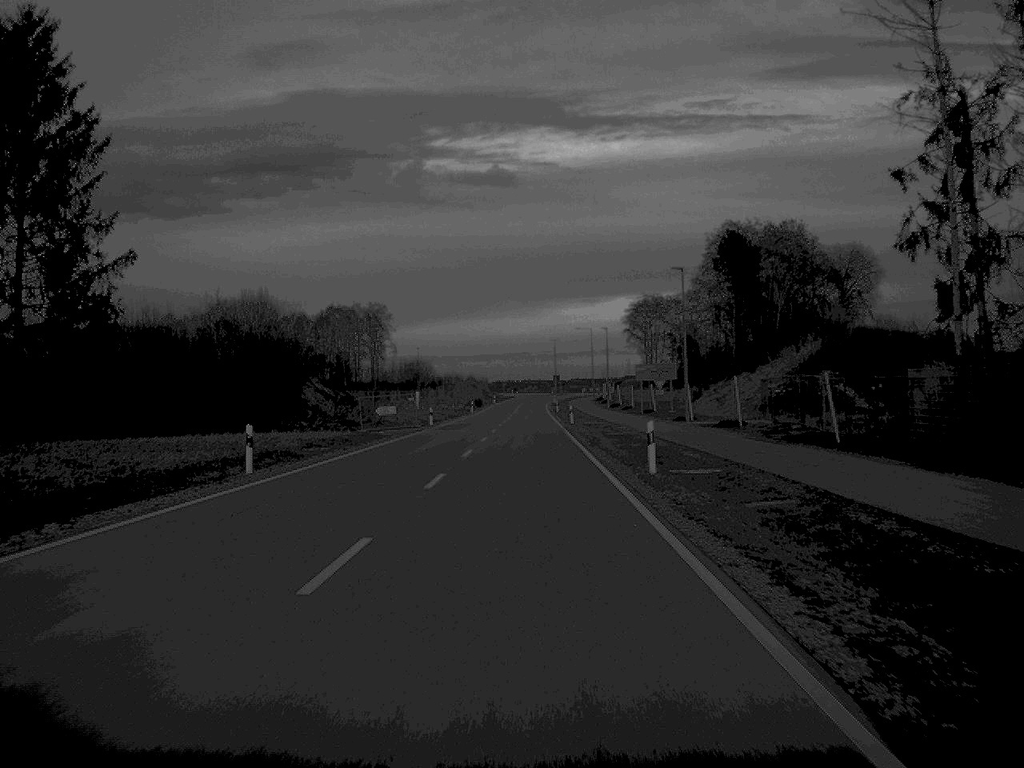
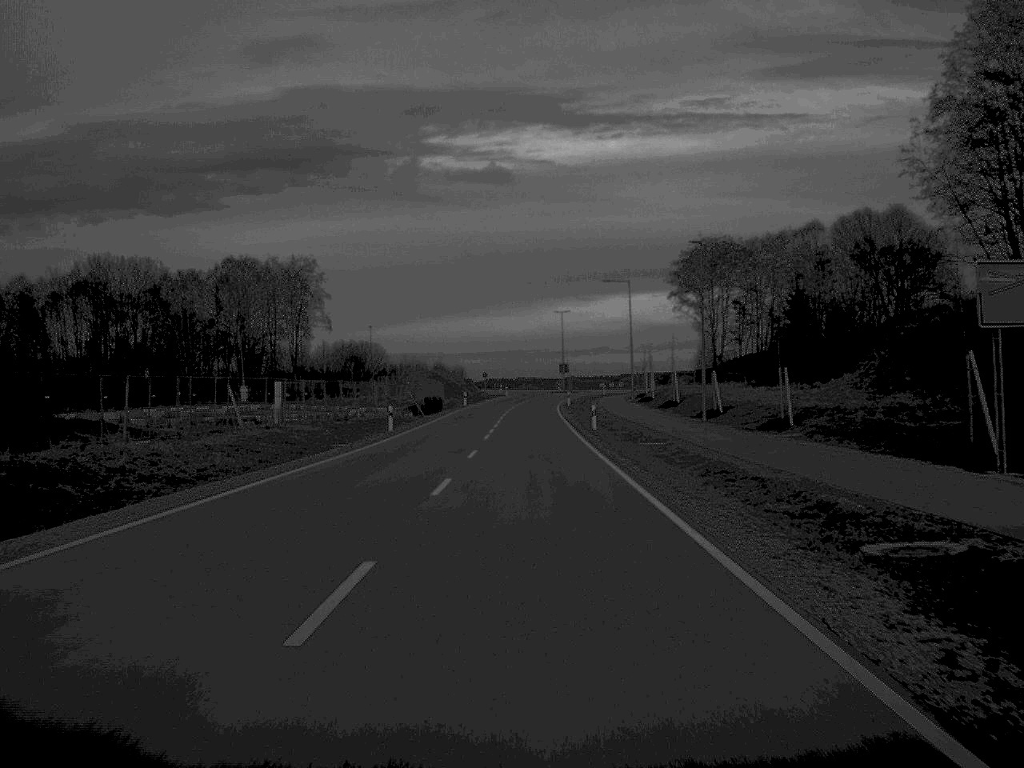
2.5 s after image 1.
(+0.1, +66.0) m; 0°
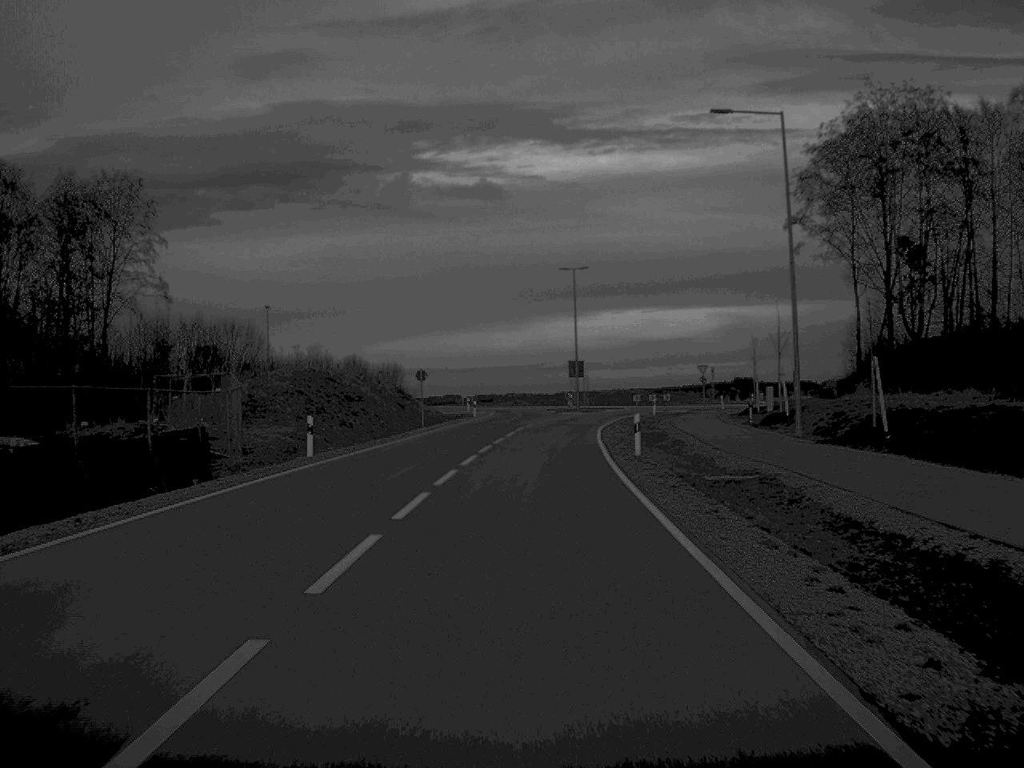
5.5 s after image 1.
(+0.4, +69.4) m; +1°
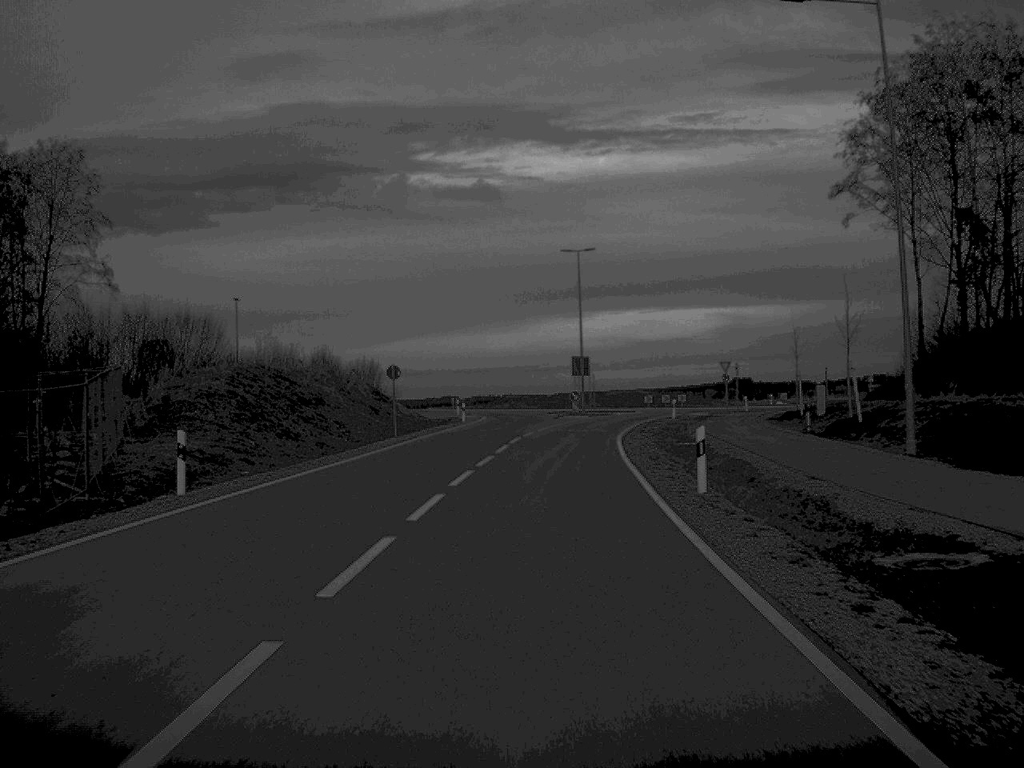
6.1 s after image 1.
(0.0, +12.0) m; 0°
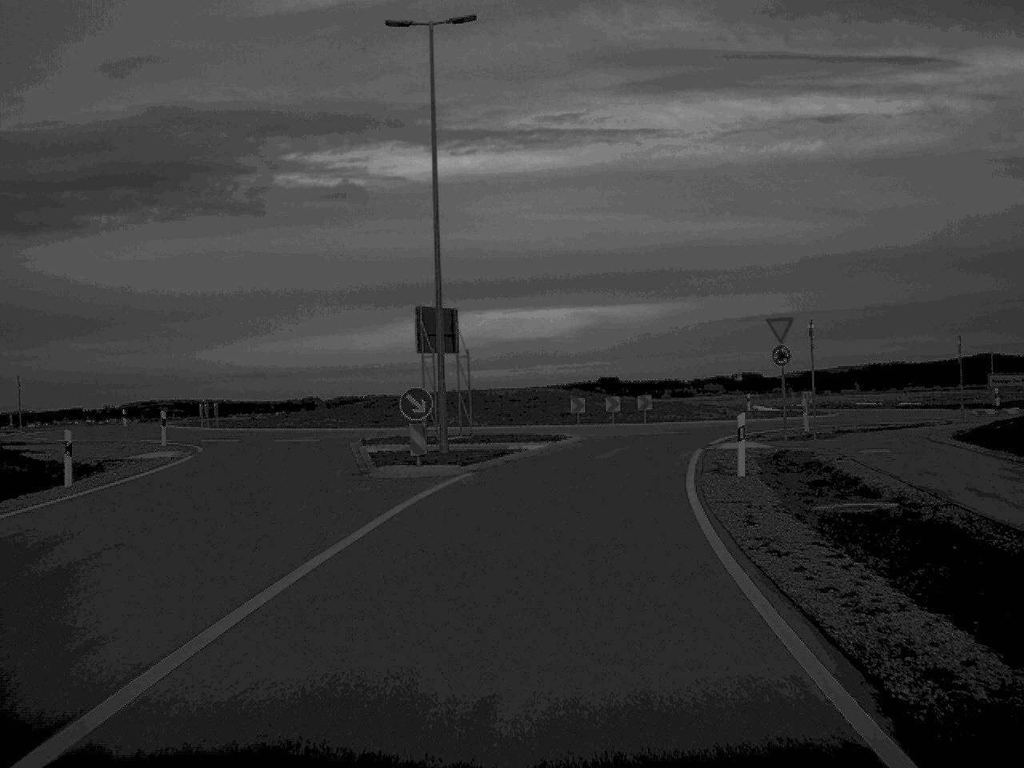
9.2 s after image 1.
(+2.2, +49.0) m; +6°
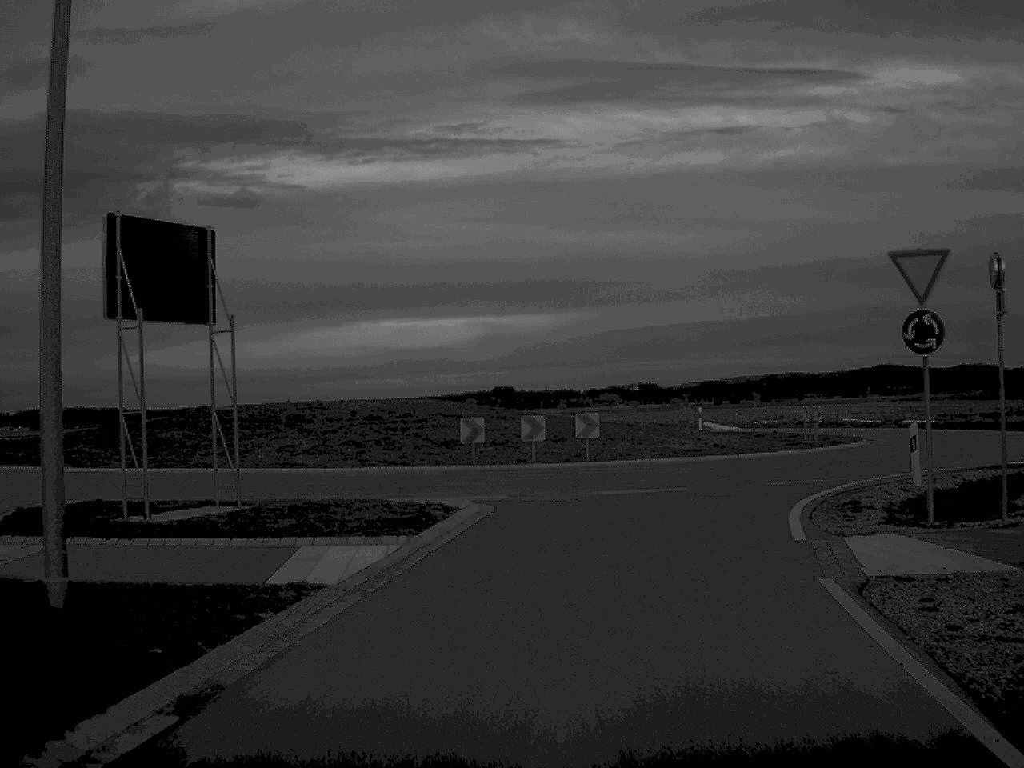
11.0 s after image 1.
(+0.7, +19.9) m; +5°
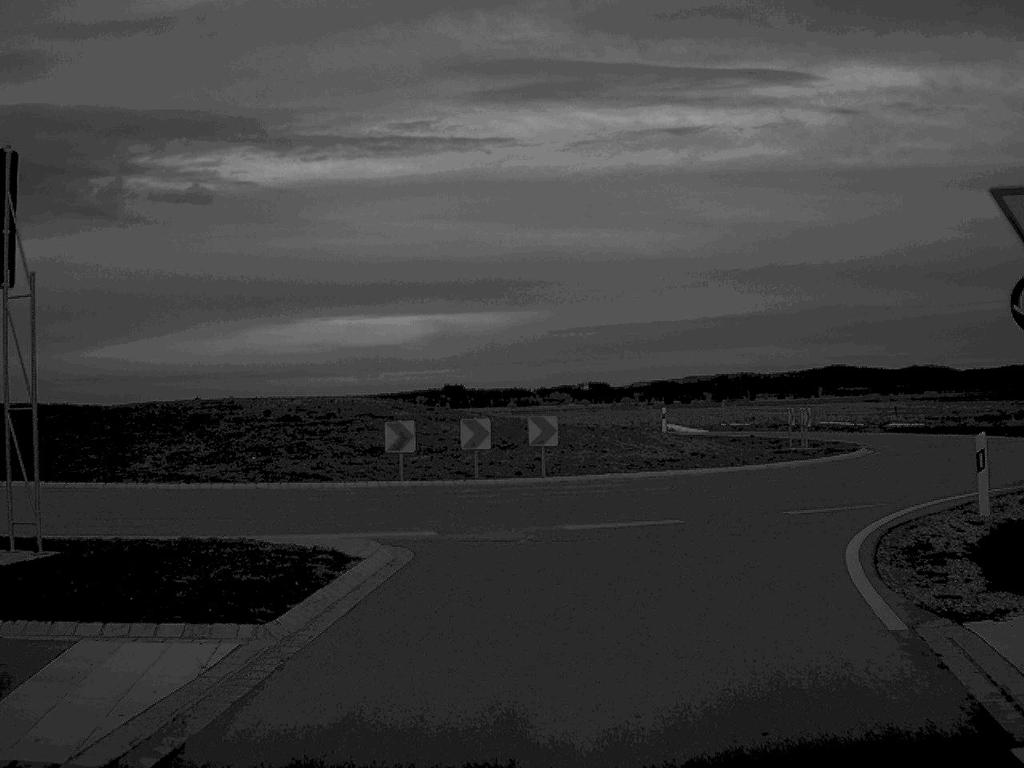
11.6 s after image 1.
(+0.1, +5.4) m; +2°
